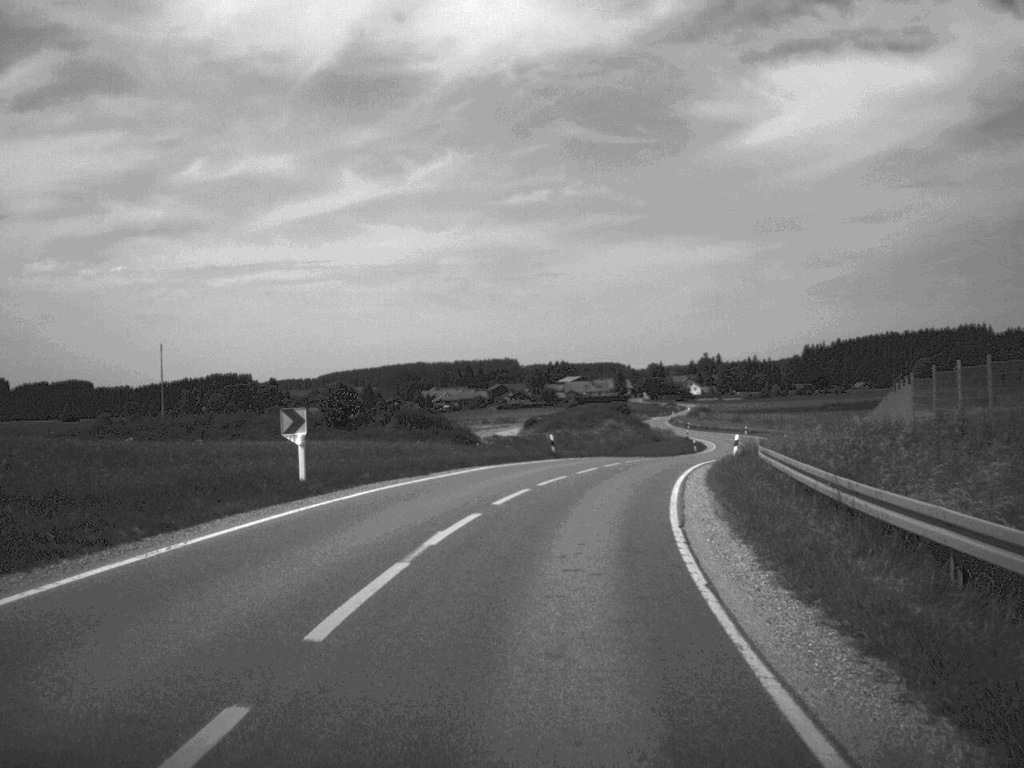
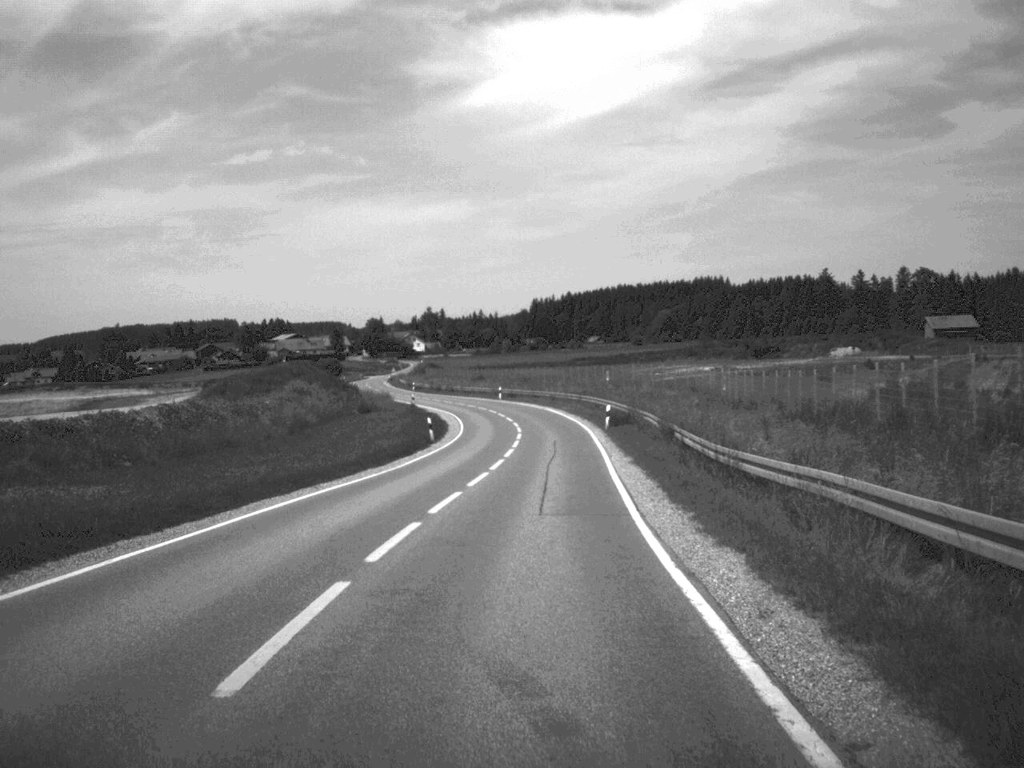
(+5.7, +48.1) m; +12°
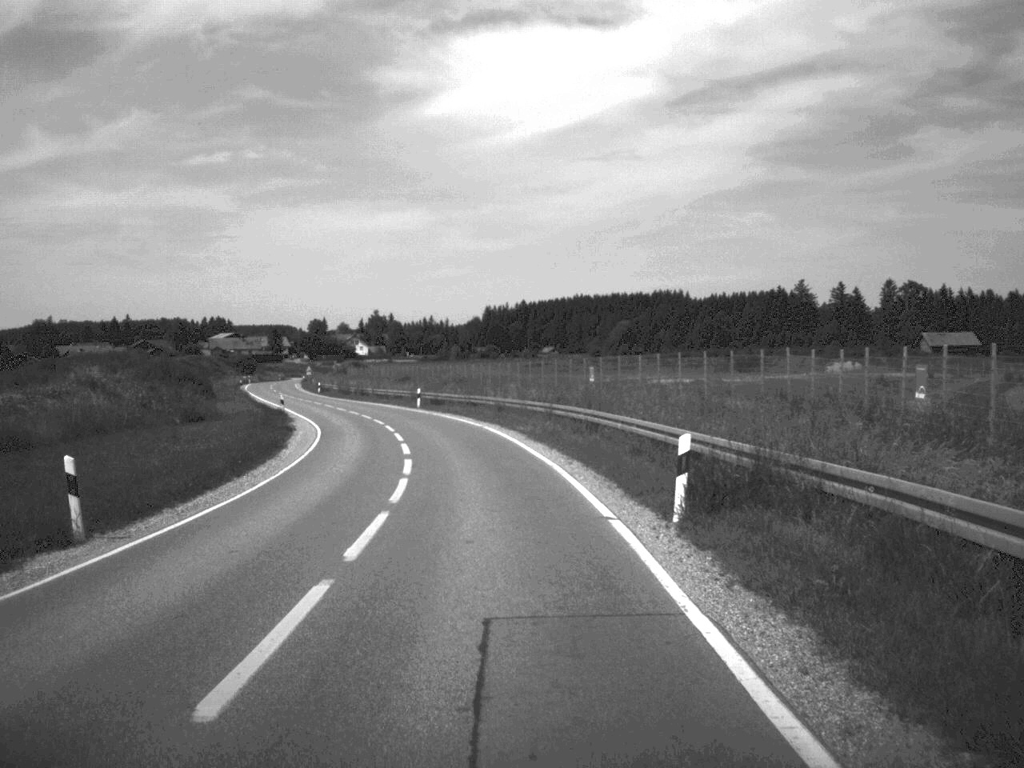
(+0.9, +35.8) m; +2°
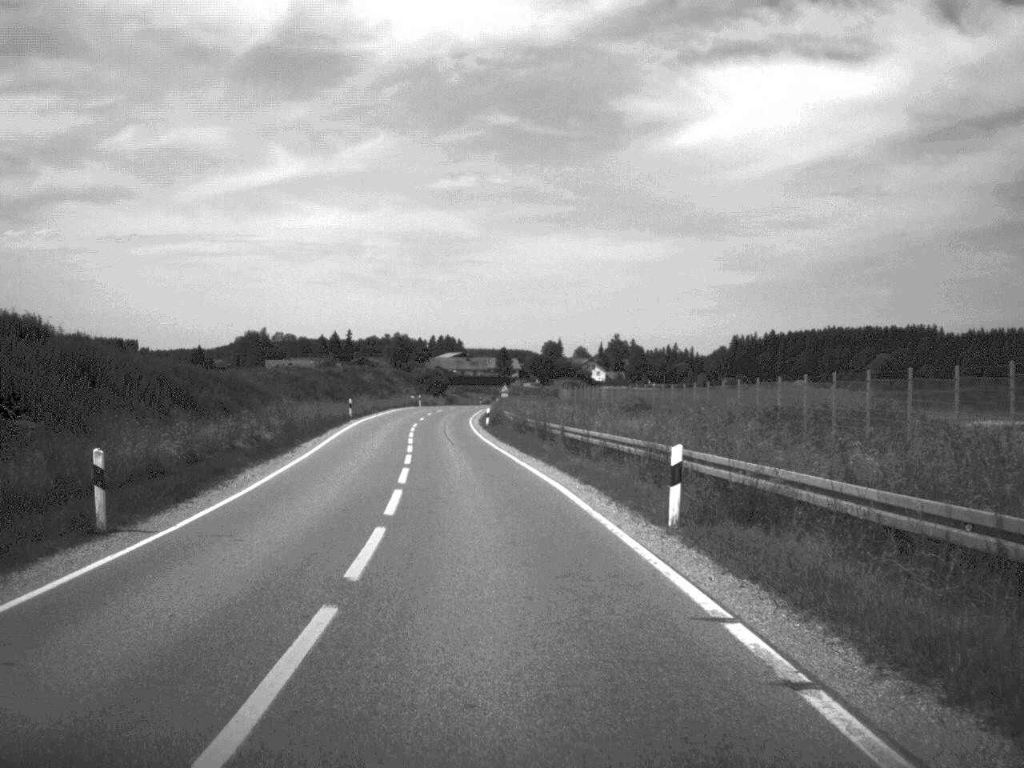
(-4.1, +48.5) m; -11°
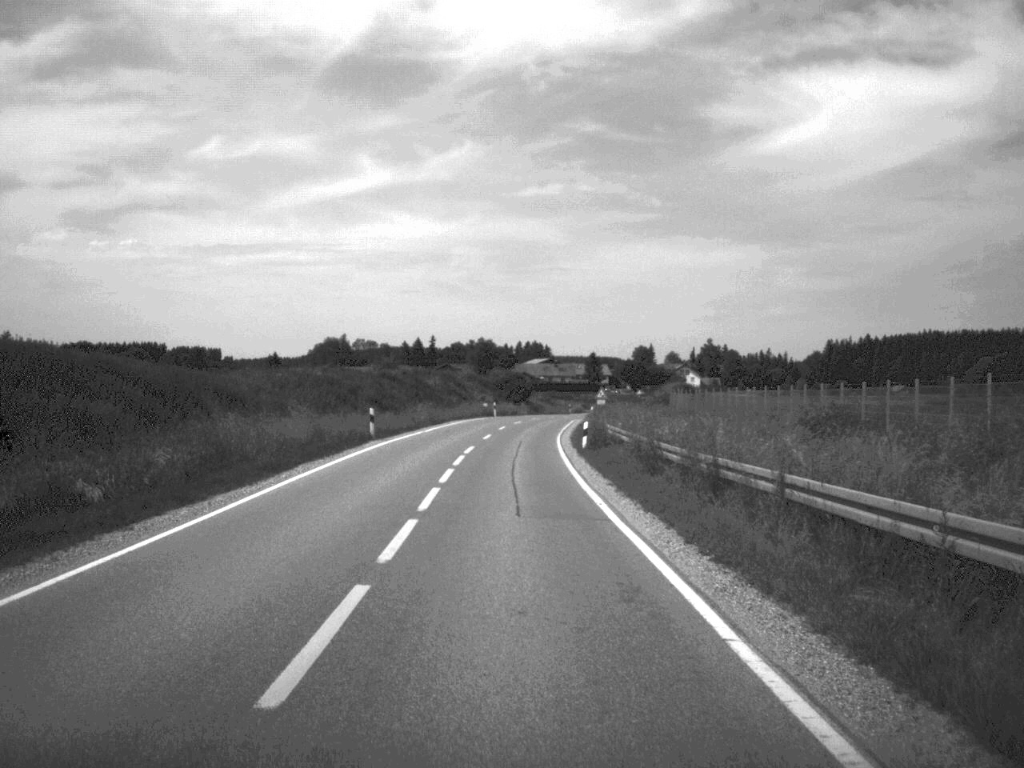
(-0.9, +22.8) m; -4°
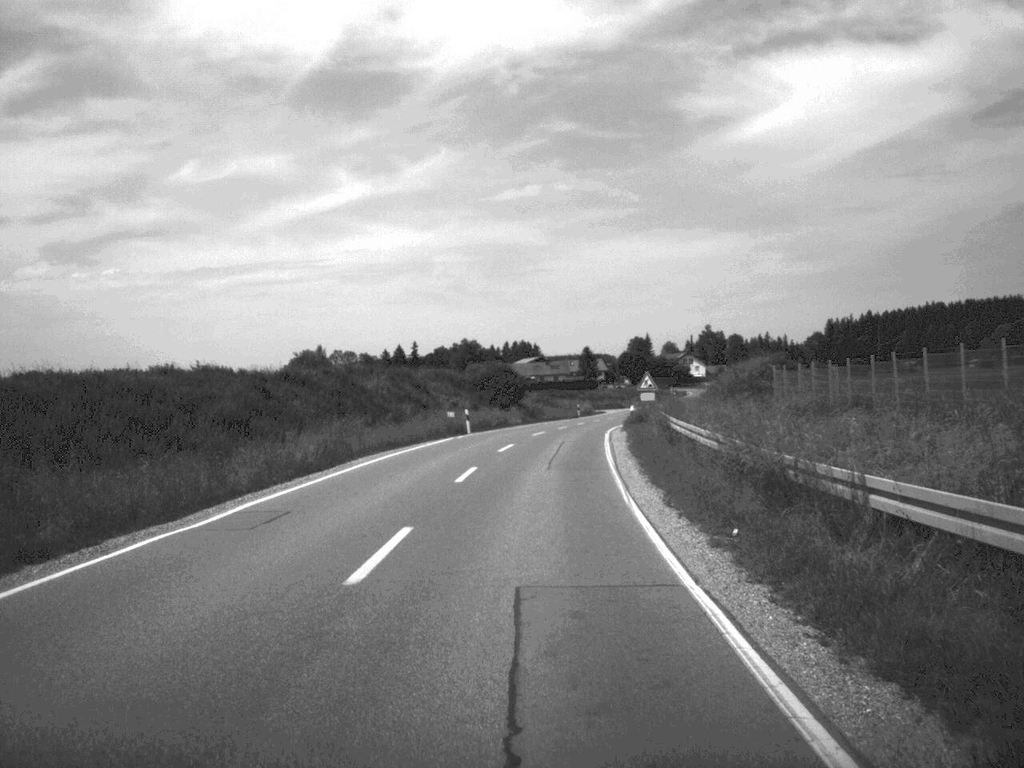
(-0.1, +37.0) m; +1°
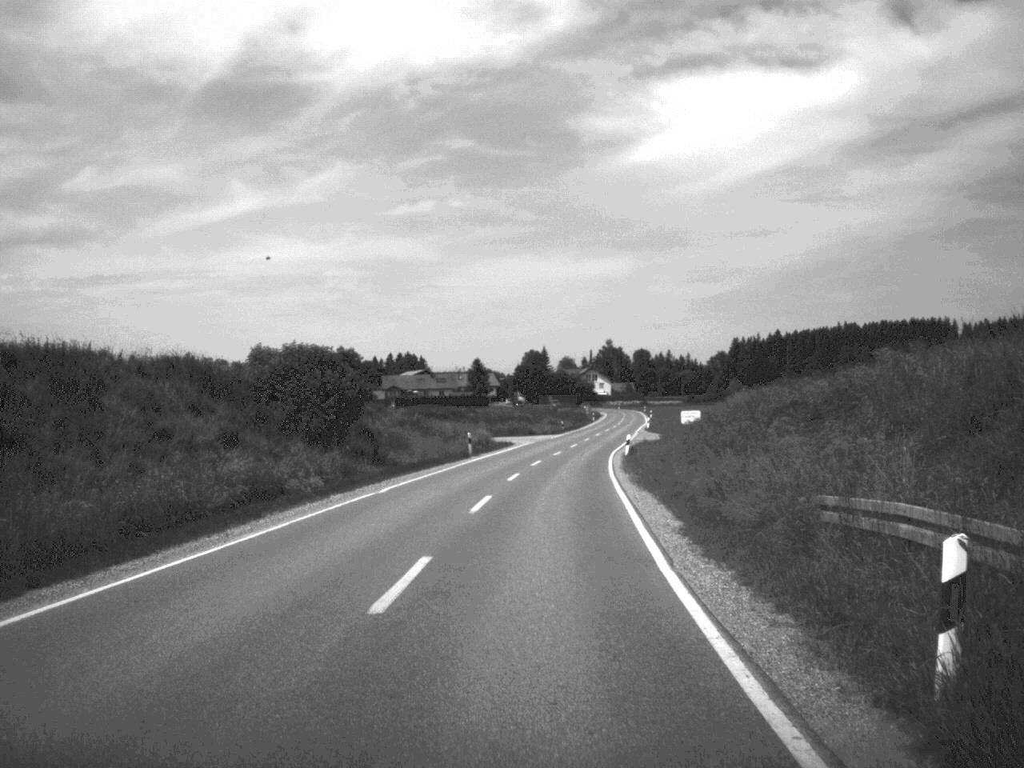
(+1.7, +47.1) m; +5°
